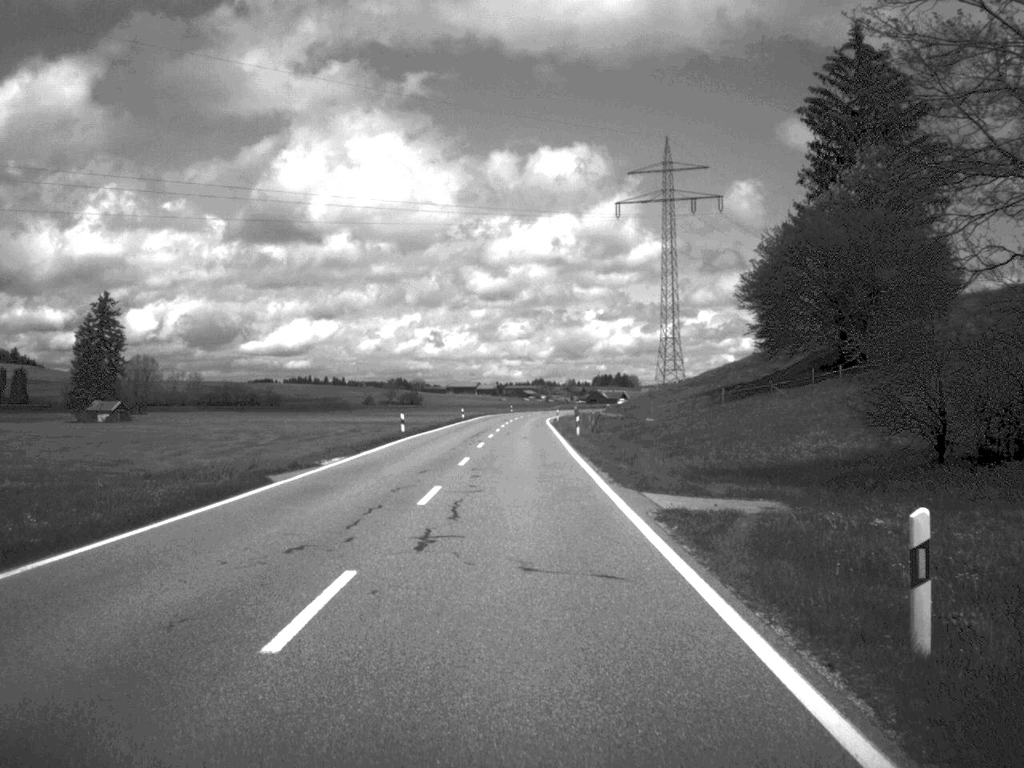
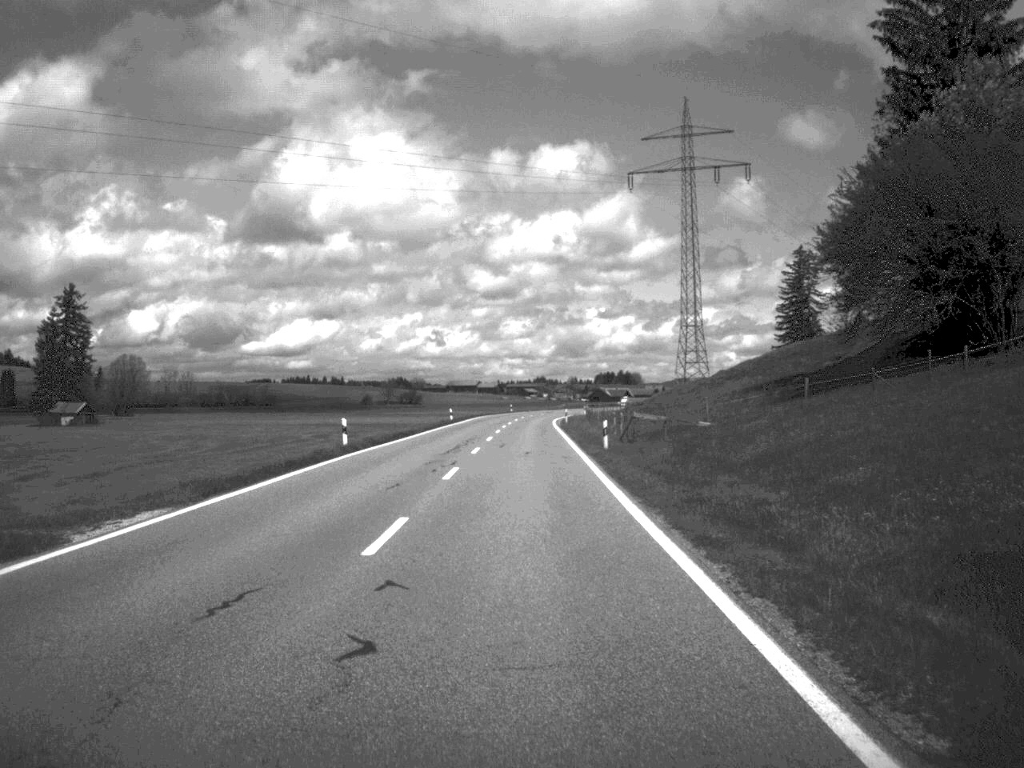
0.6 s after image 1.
(0.0, +18.7) m; 0°
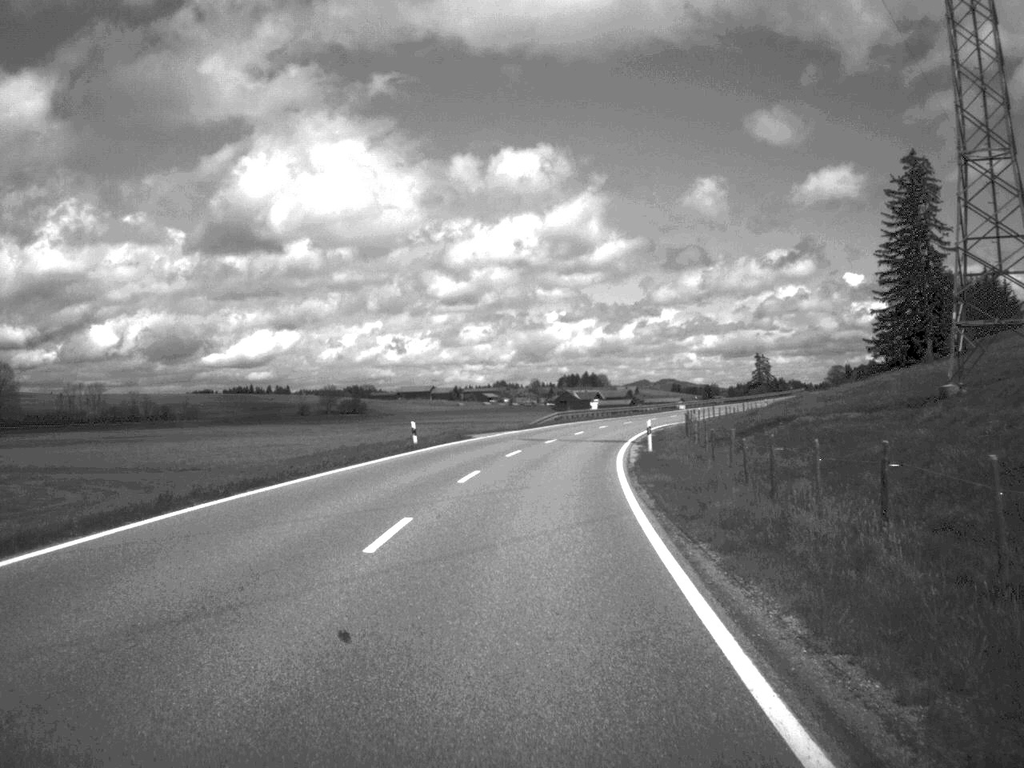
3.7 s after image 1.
(+0.7, +93.3) m; +2°
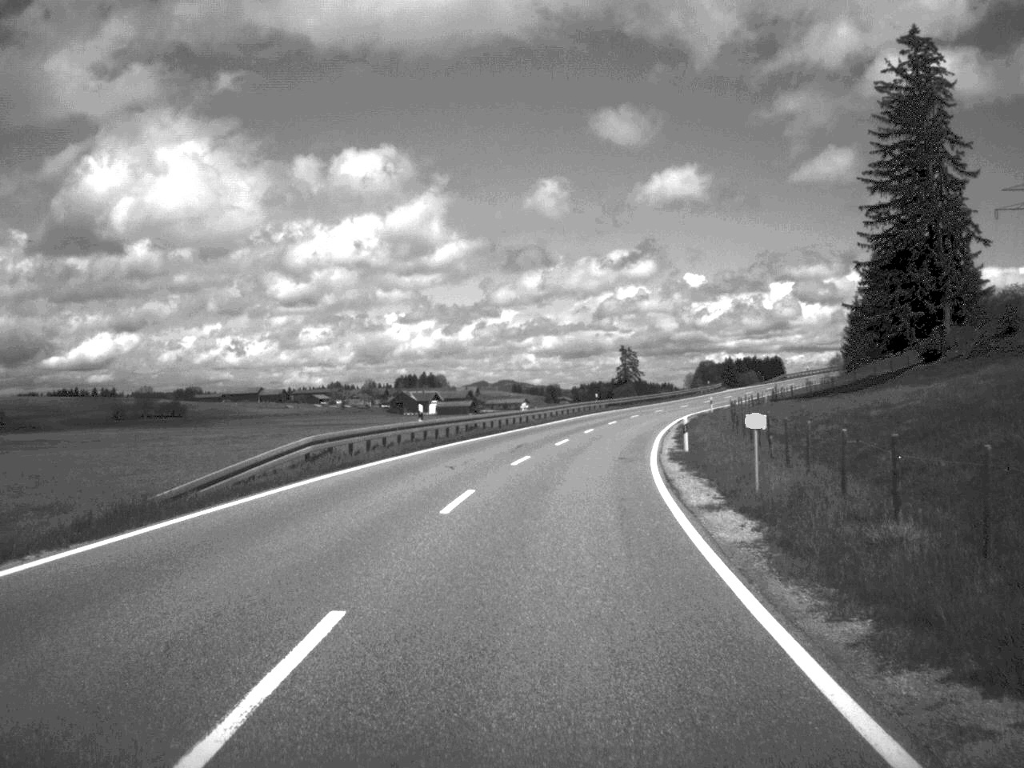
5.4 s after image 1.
(+3.0, +54.1) m; +7°
